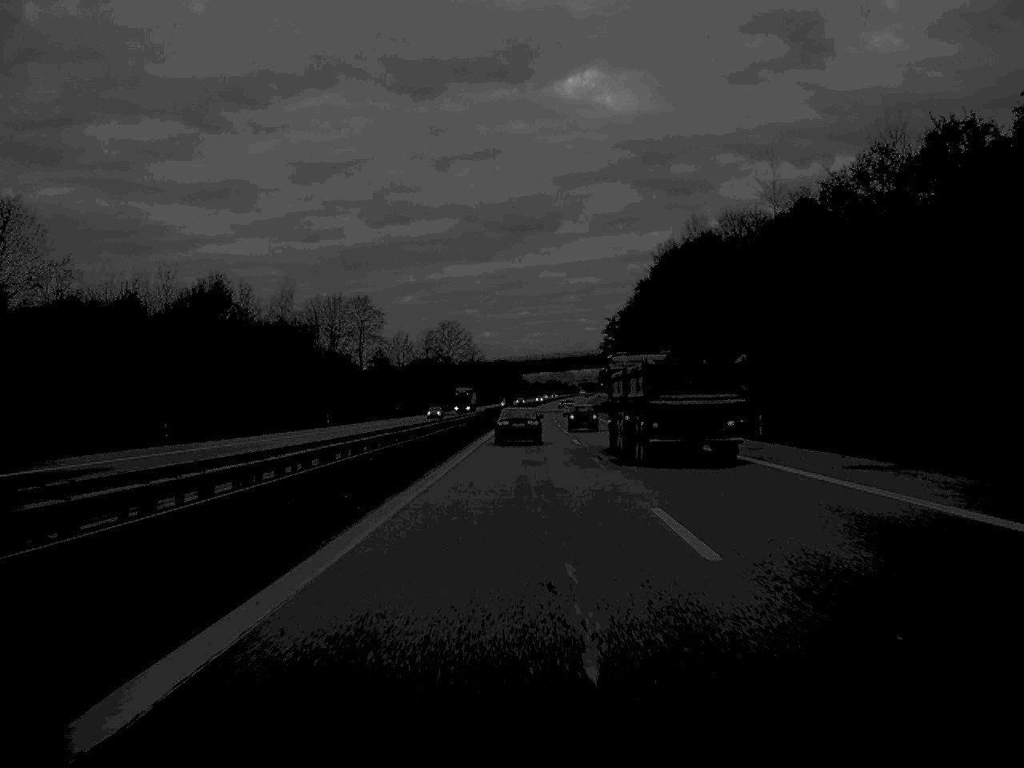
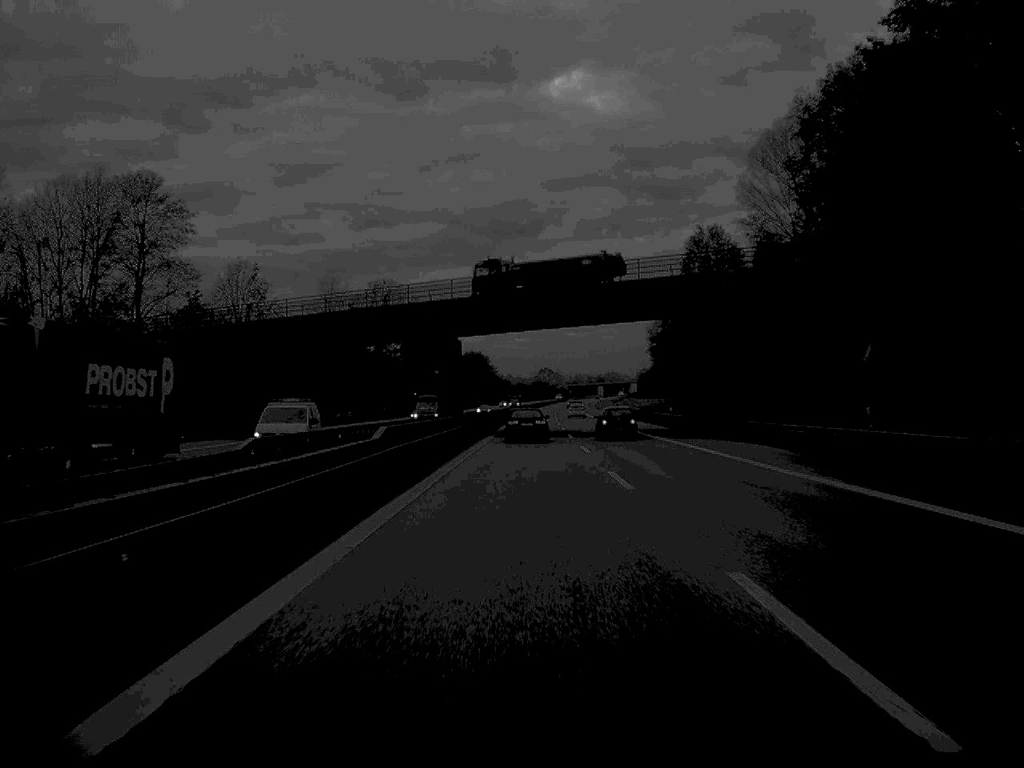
(+0.7, +116.3) m; +1°
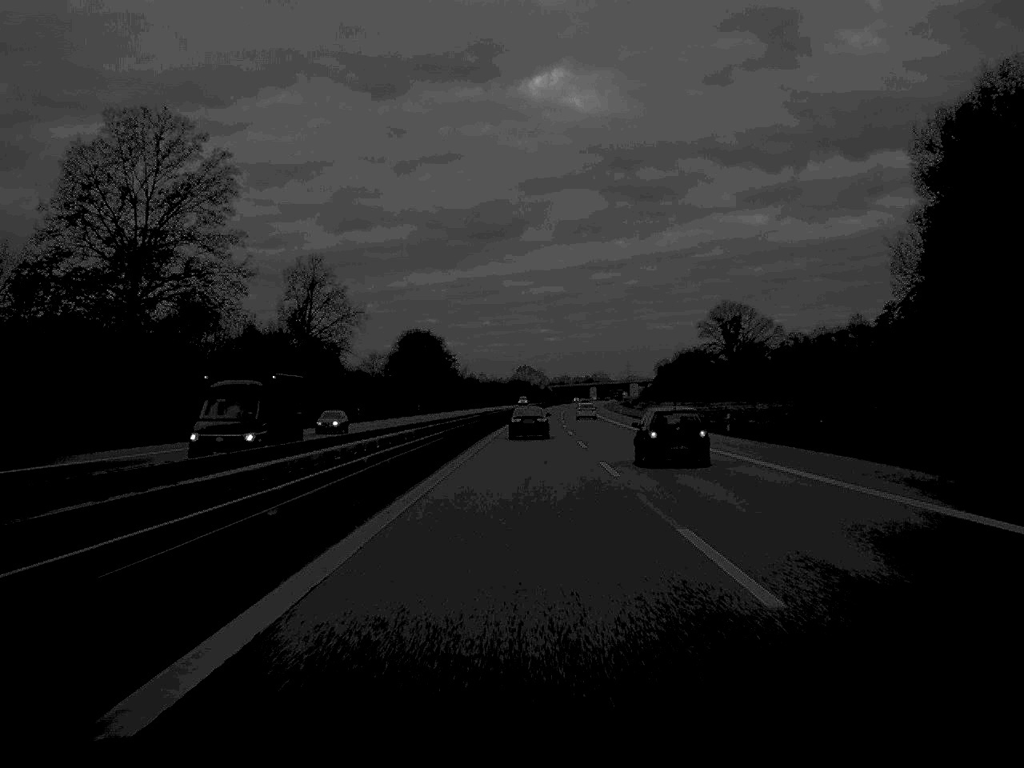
(+1.0, +121.6) m; +1°
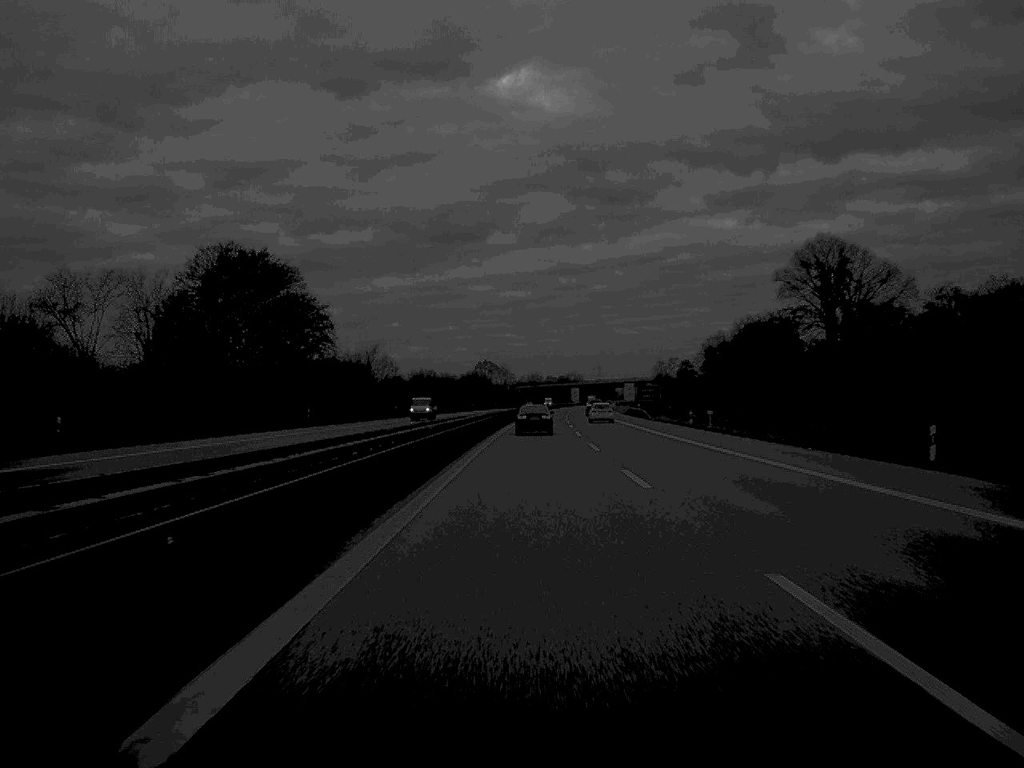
(+1.5, +130.4) m; +2°
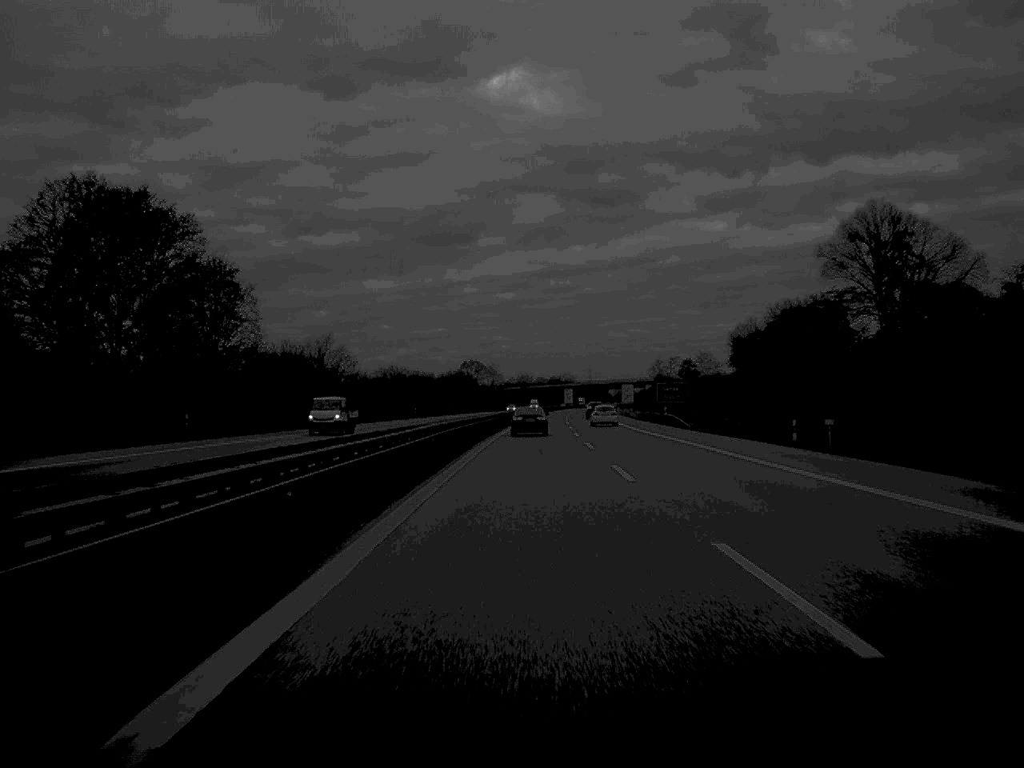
(+0.1, +34.1) m; 0°
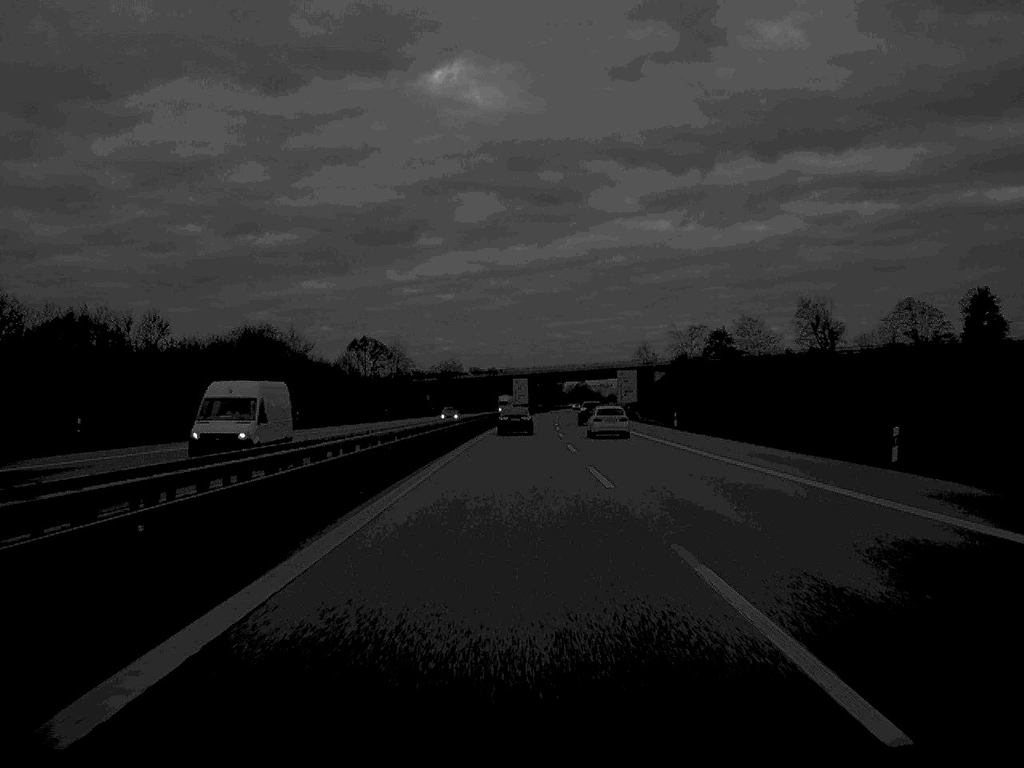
(+3.6, +164.5) m; +3°
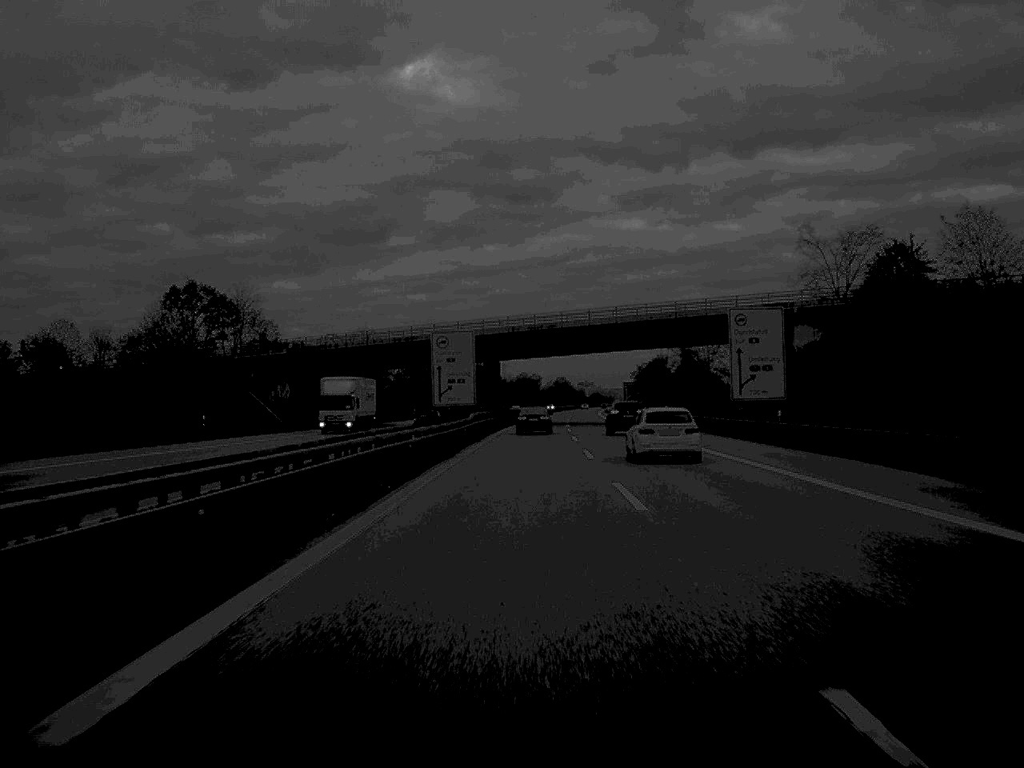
(+1.4, +131.2) m; +1°
